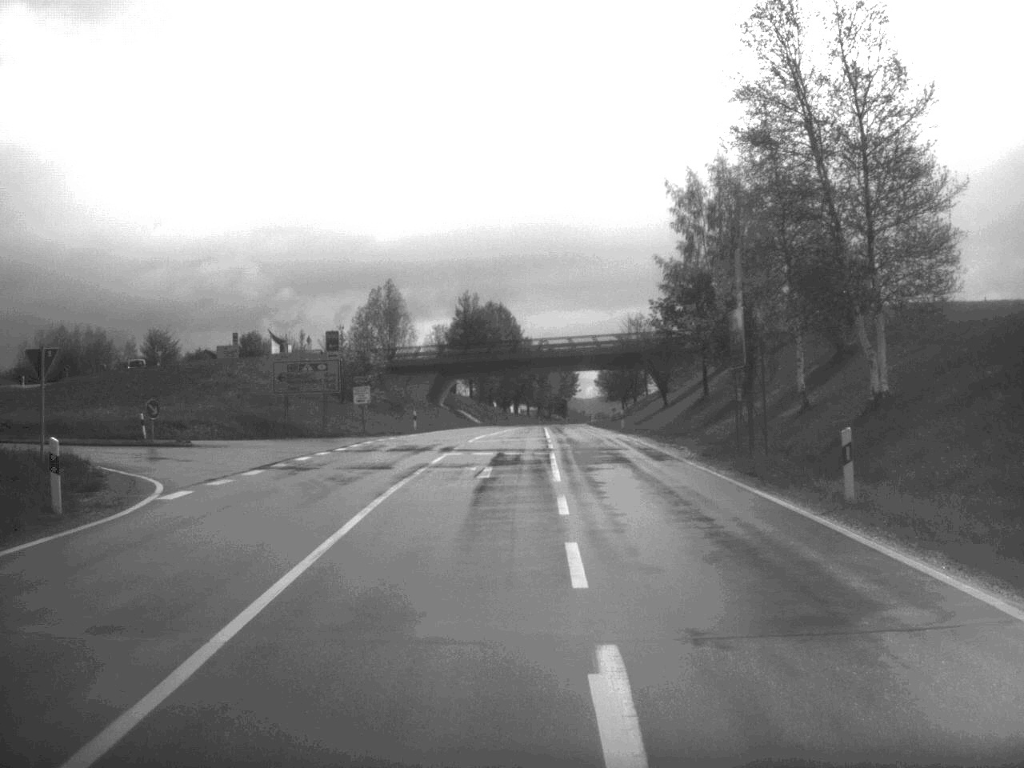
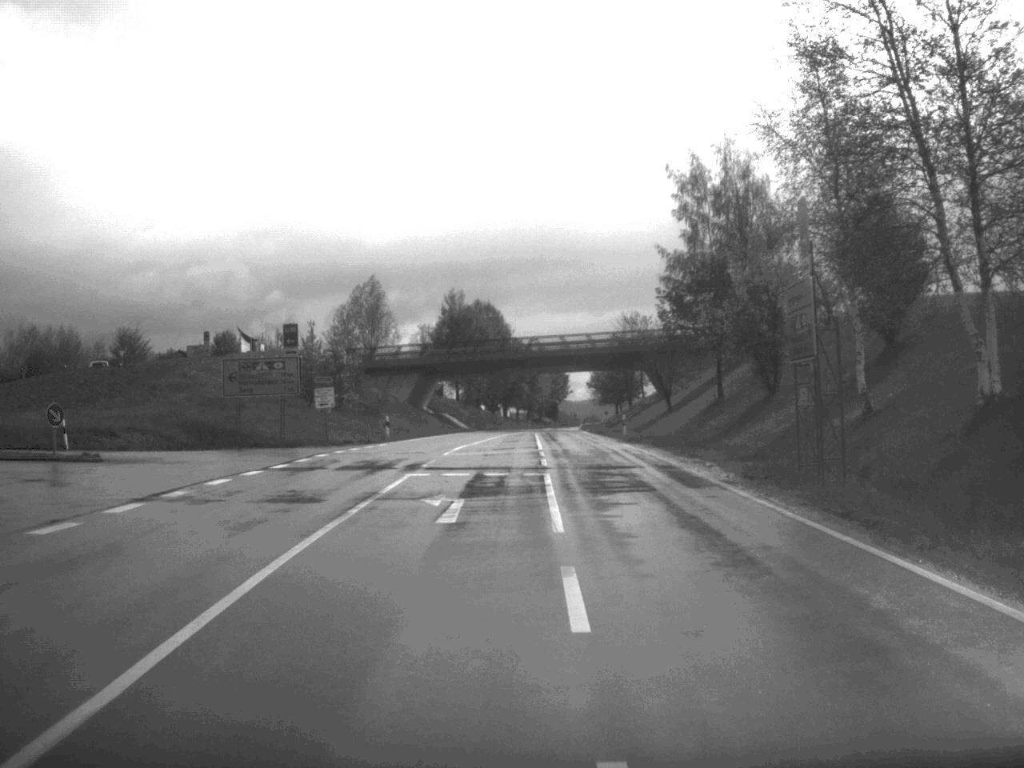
(0.0, +7.7) m; 0°
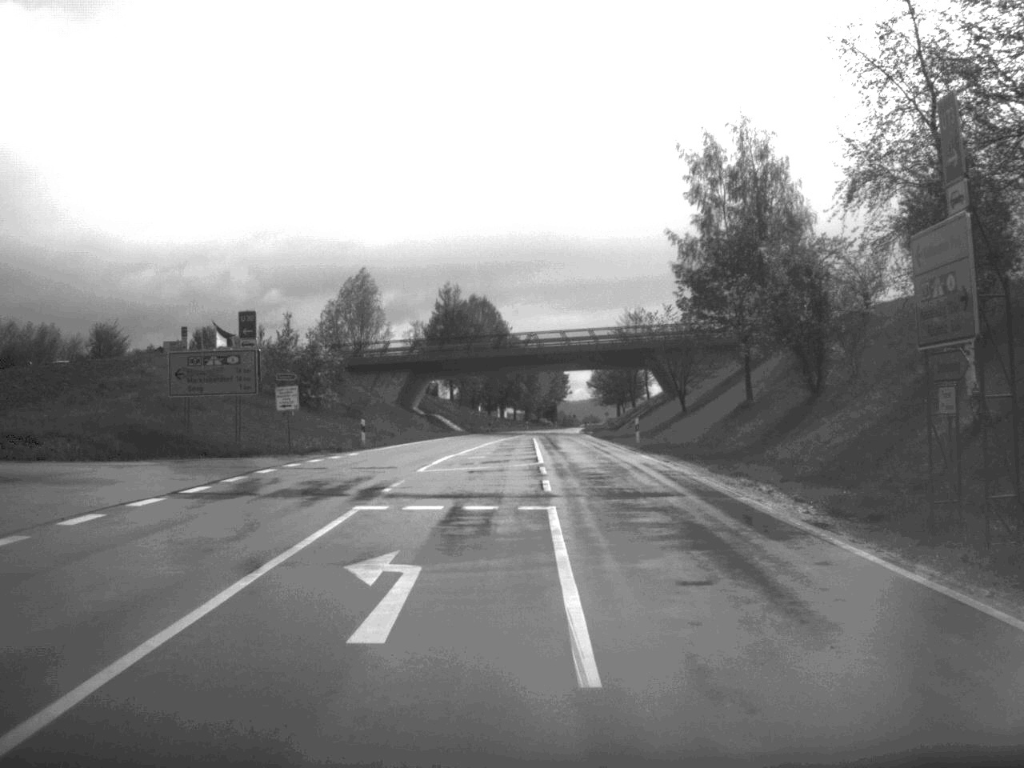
(0.0, +7.4) m; 0°
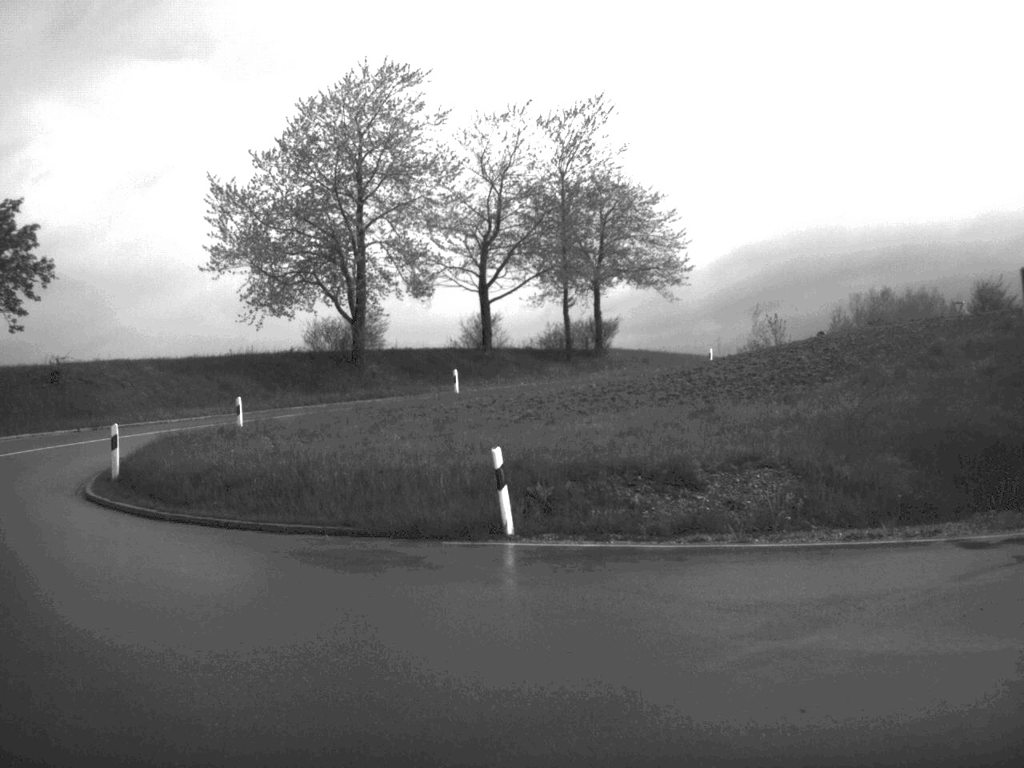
(-4.9, +22.3) m; -42°
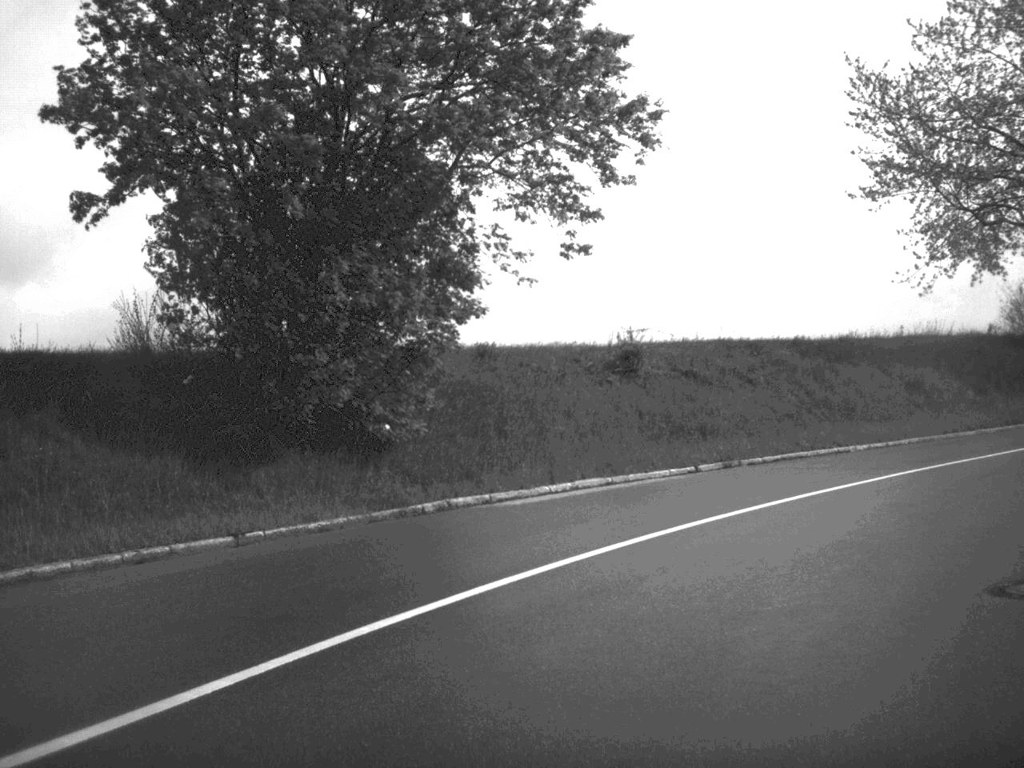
(-8.4, +19.5) m; -19°
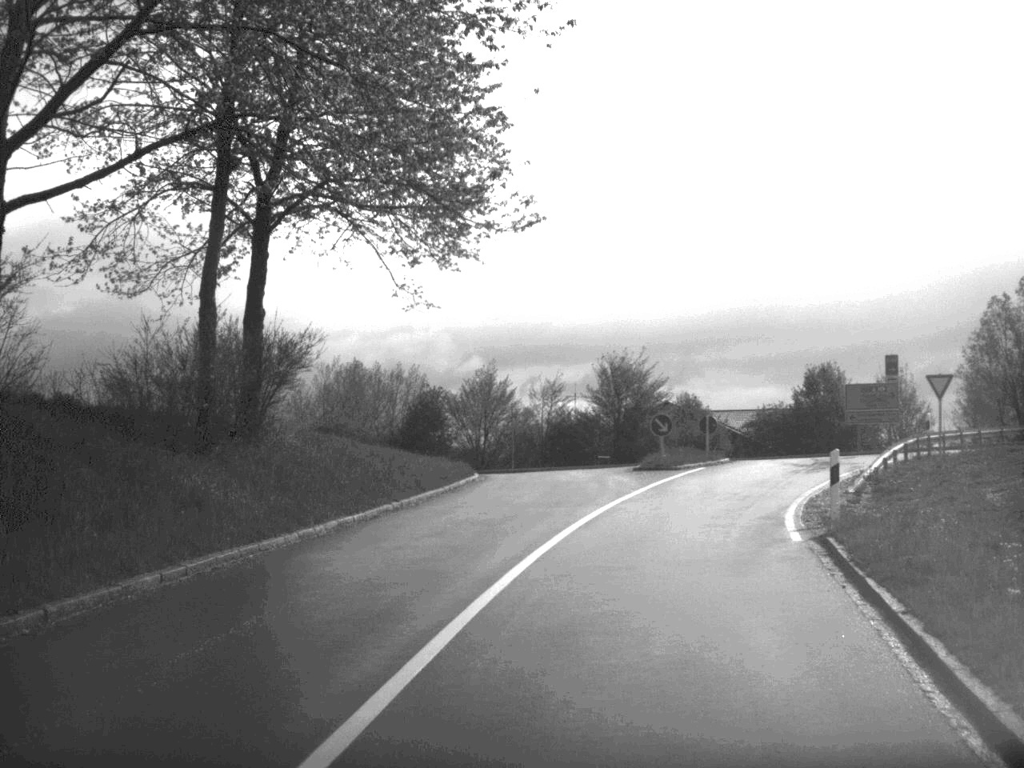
(+13.7, +23.7) m; +53°
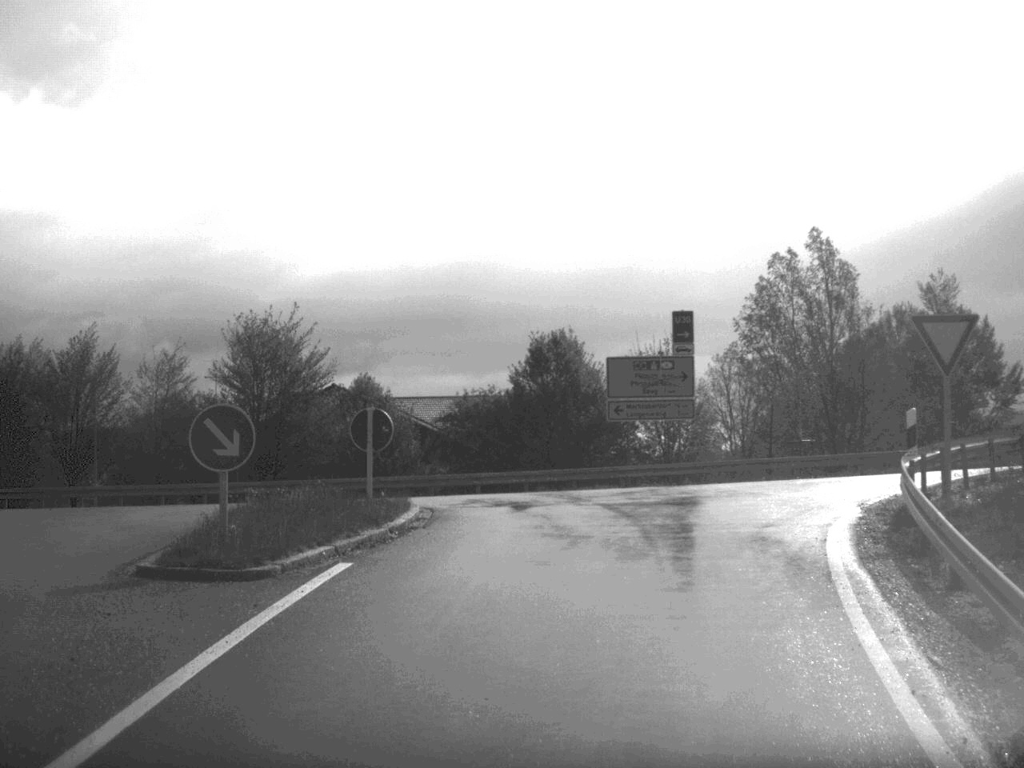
(+3.0, +21.9) m; +14°
